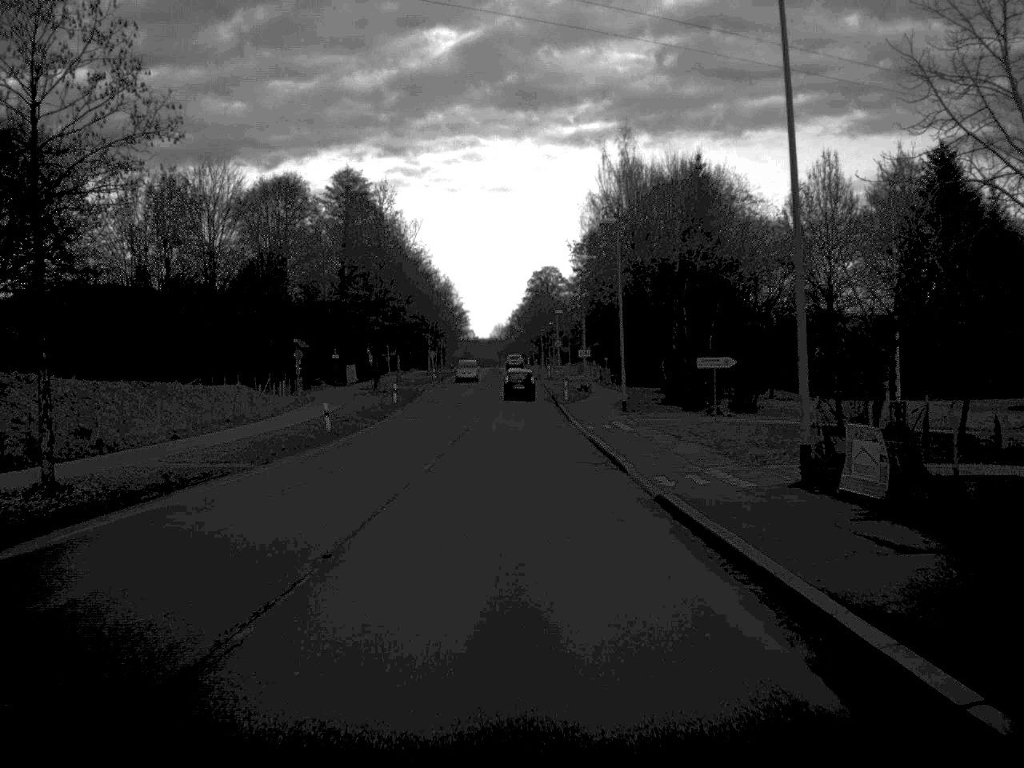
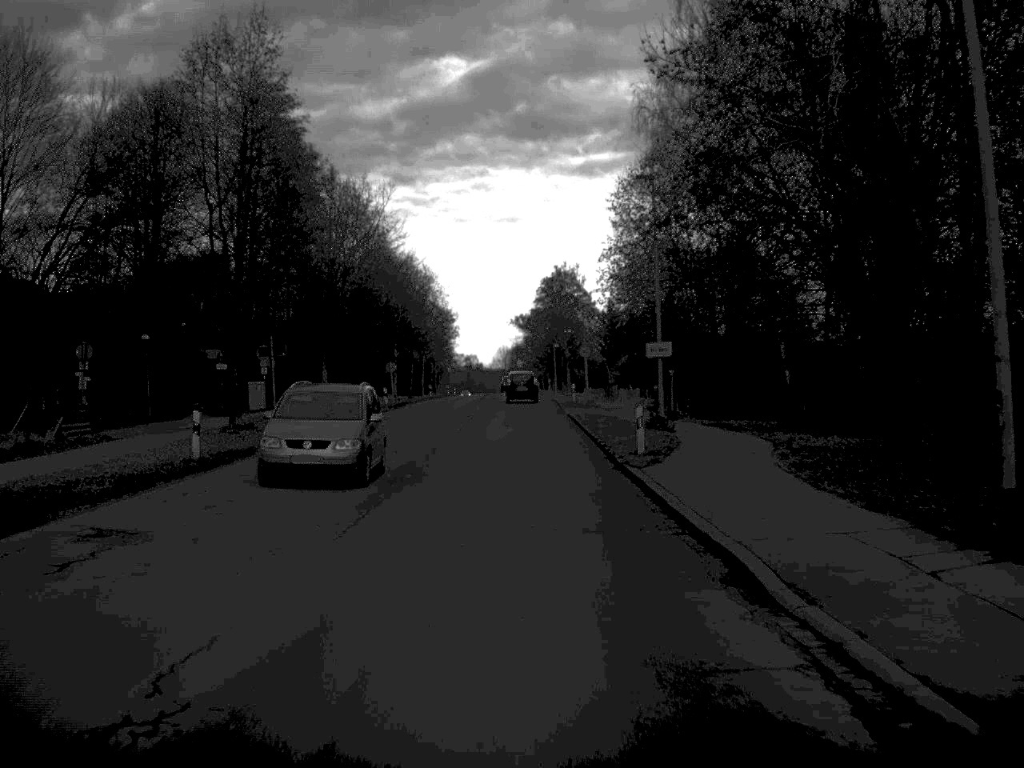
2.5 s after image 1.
(-0.2, +39.6) m; 0°
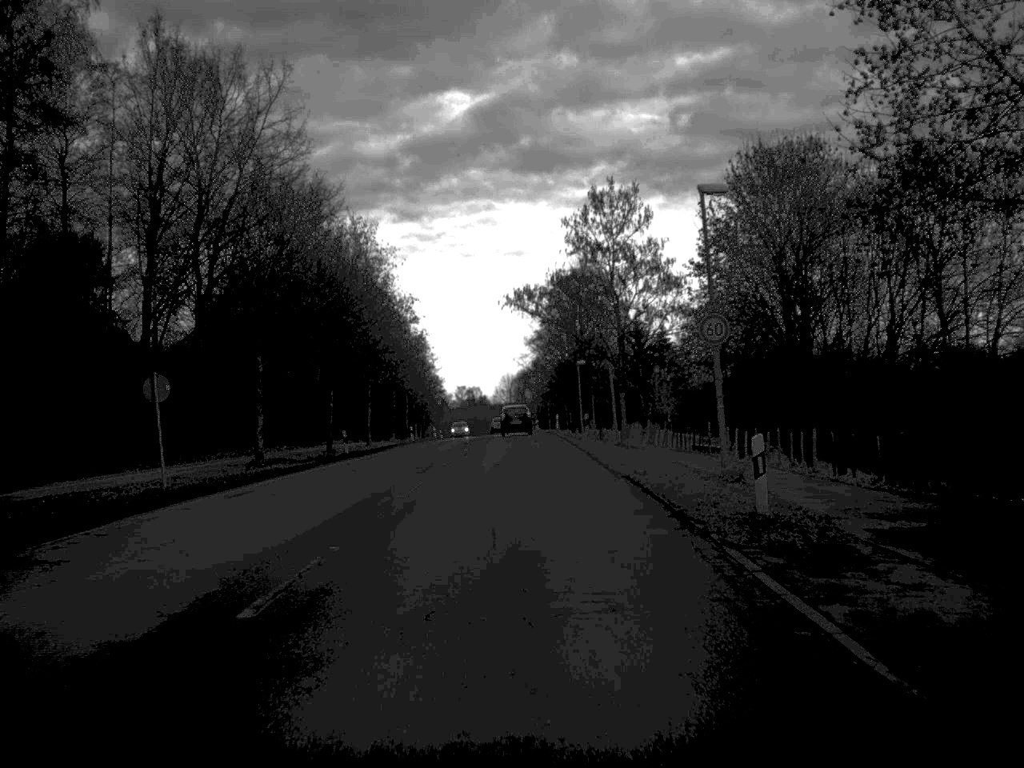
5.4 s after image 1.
(-0.3, +47.9) m; -1°
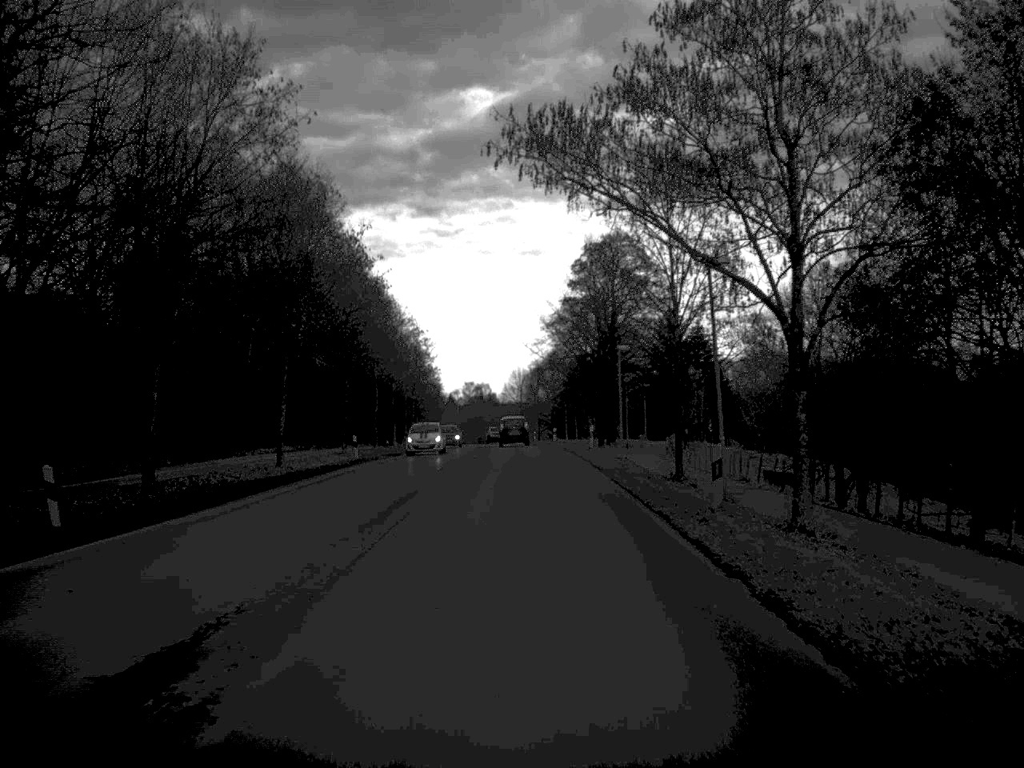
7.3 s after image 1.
(-0.2, +30.1) m; -1°
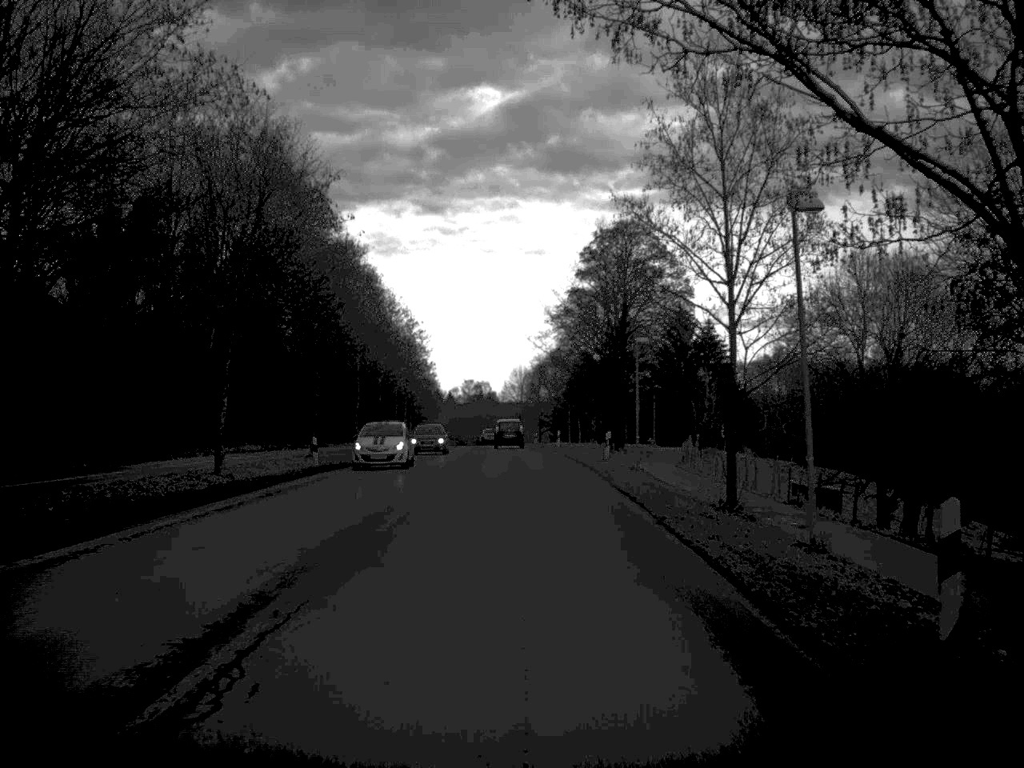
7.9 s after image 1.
(0.0, +9.3) m; 0°
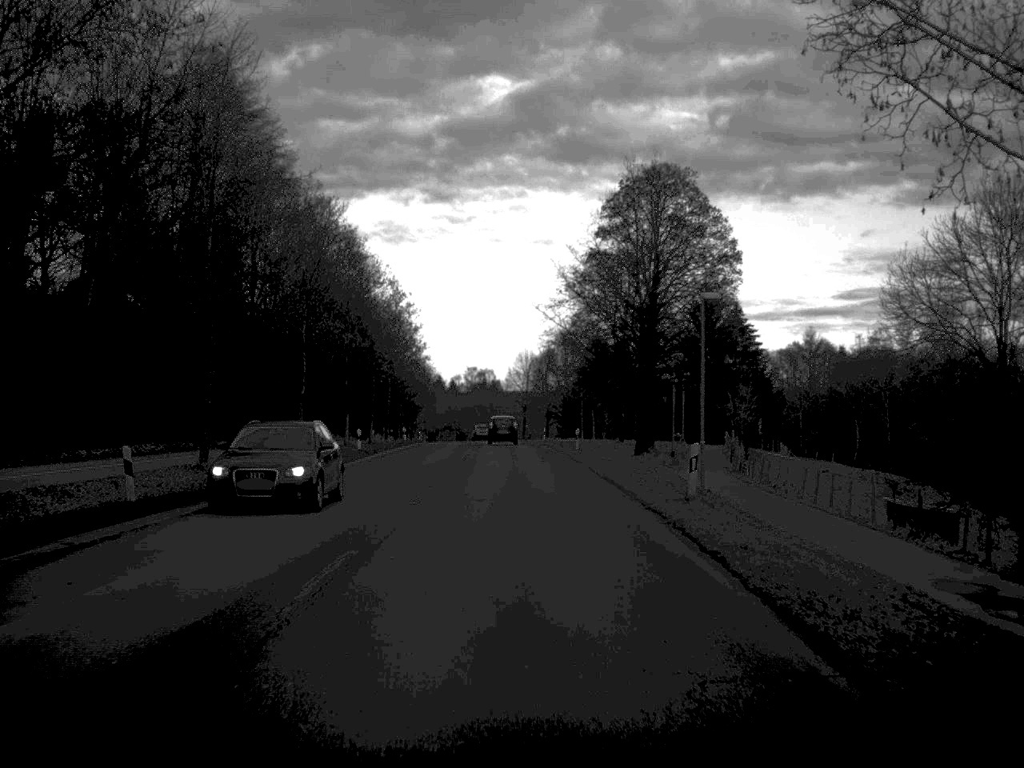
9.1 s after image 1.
(-0.1, +19.2) m; 0°
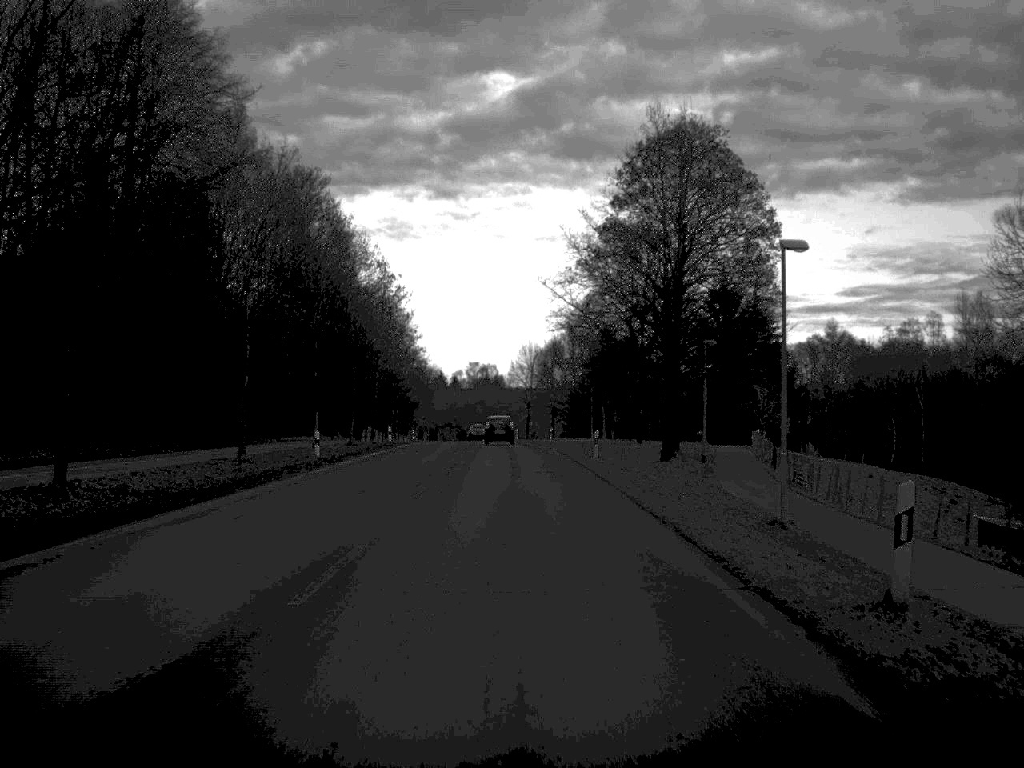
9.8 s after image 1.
(0.0, +11.3) m; 0°
